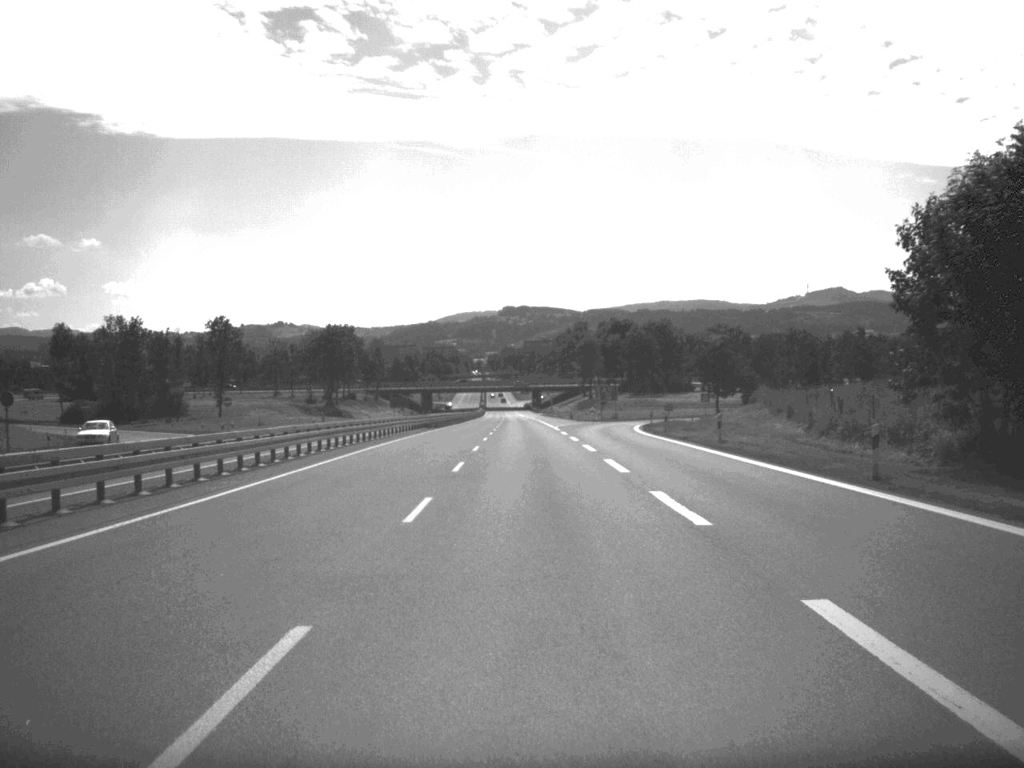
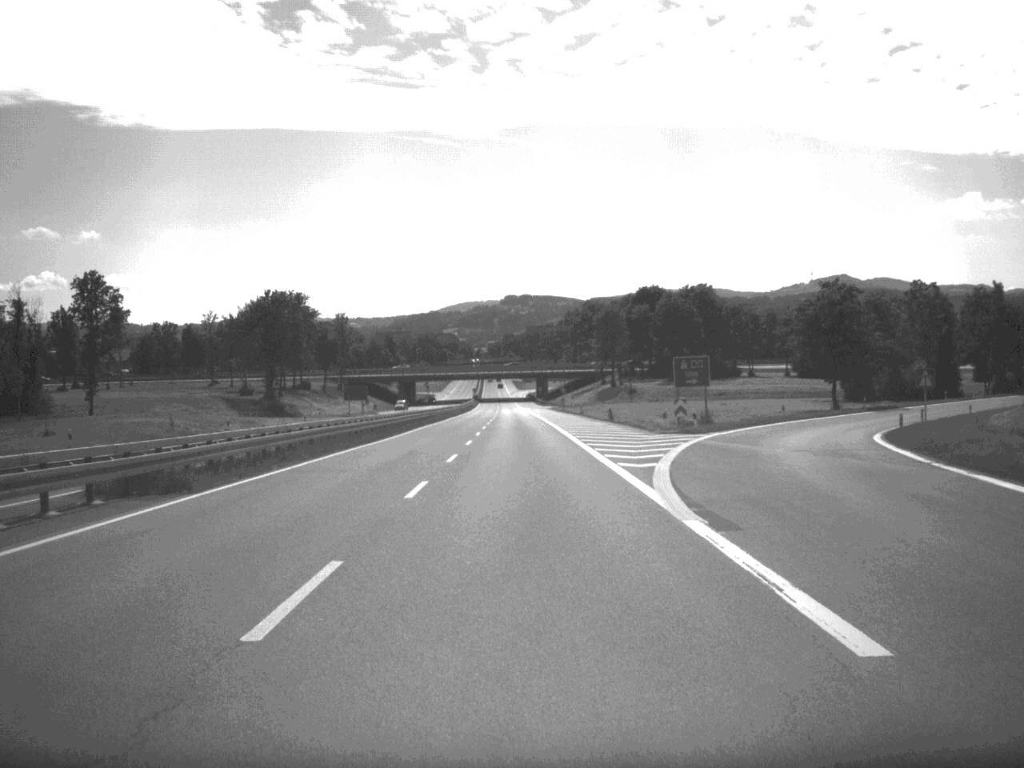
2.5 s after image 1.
(-0.2, +67.1) m; 0°
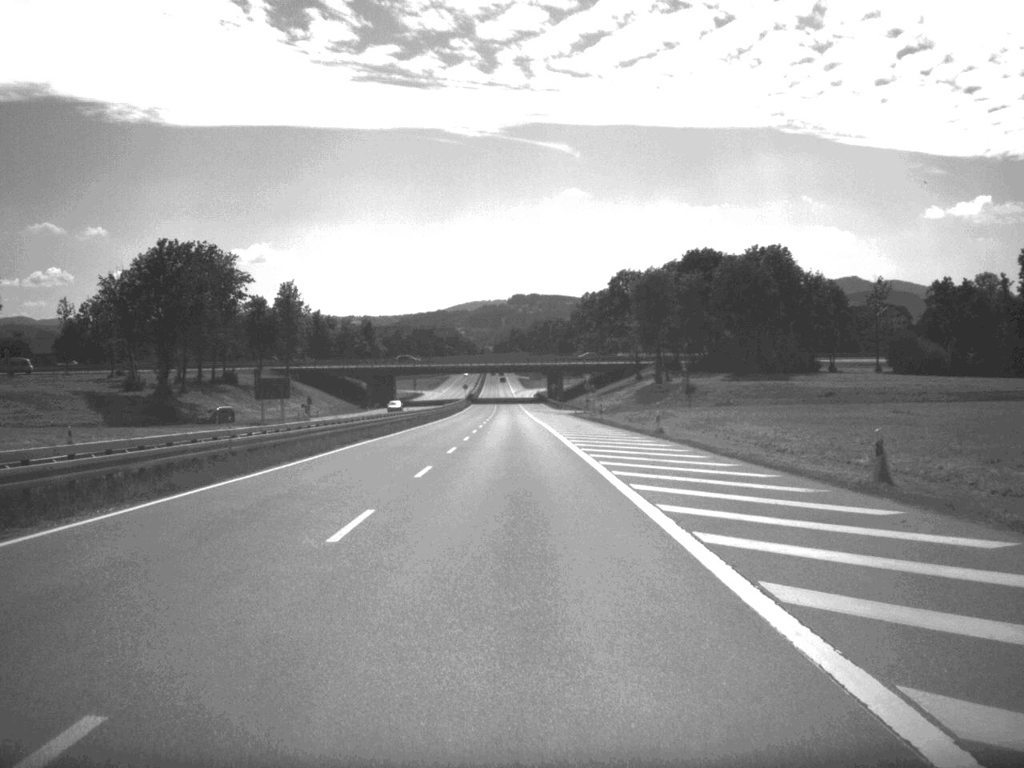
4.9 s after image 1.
(-0.3, +64.9) m; -1°
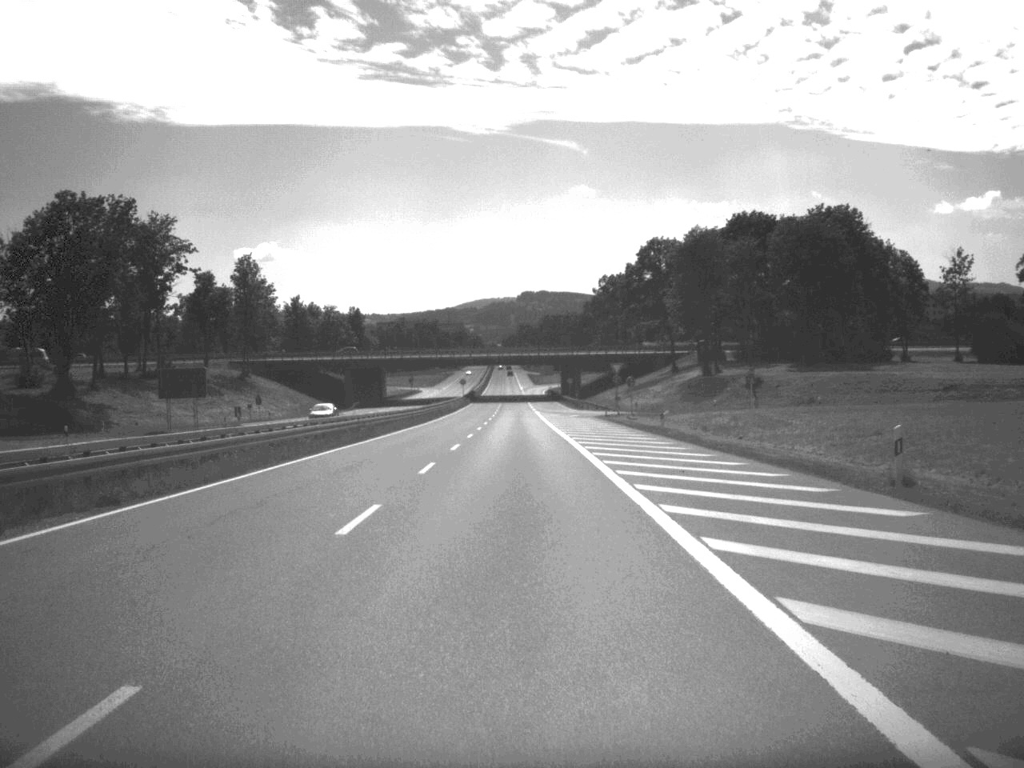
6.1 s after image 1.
(-0.2, +34.6) m; -1°
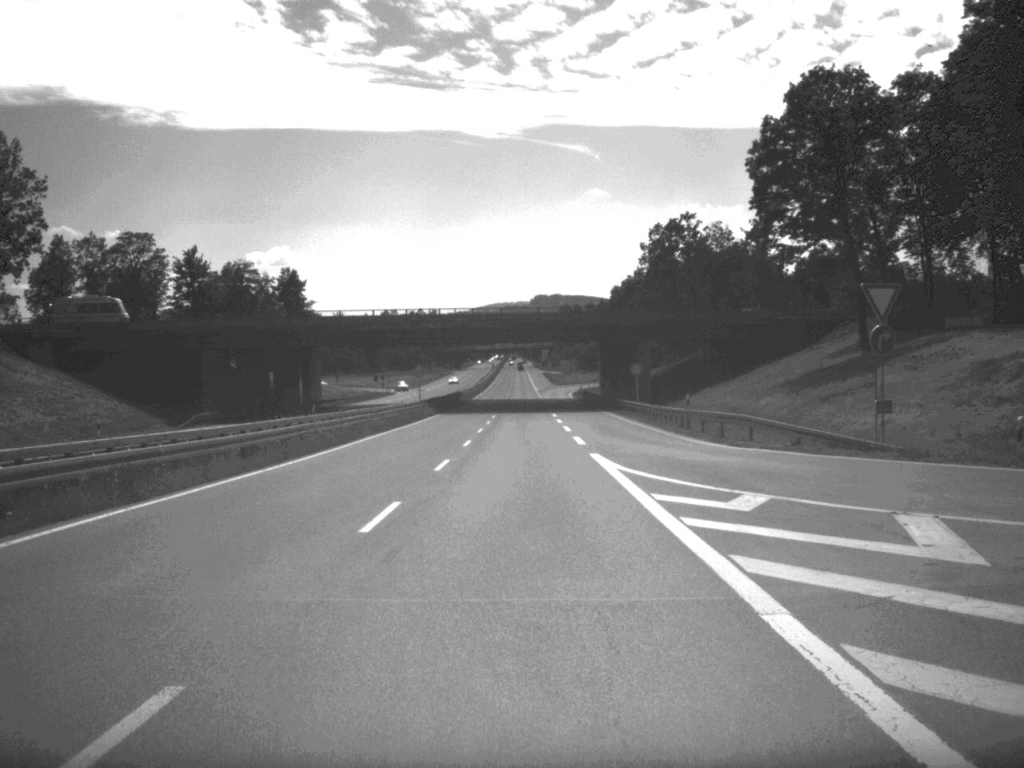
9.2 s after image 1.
(-0.7, +82.5) m; -1°
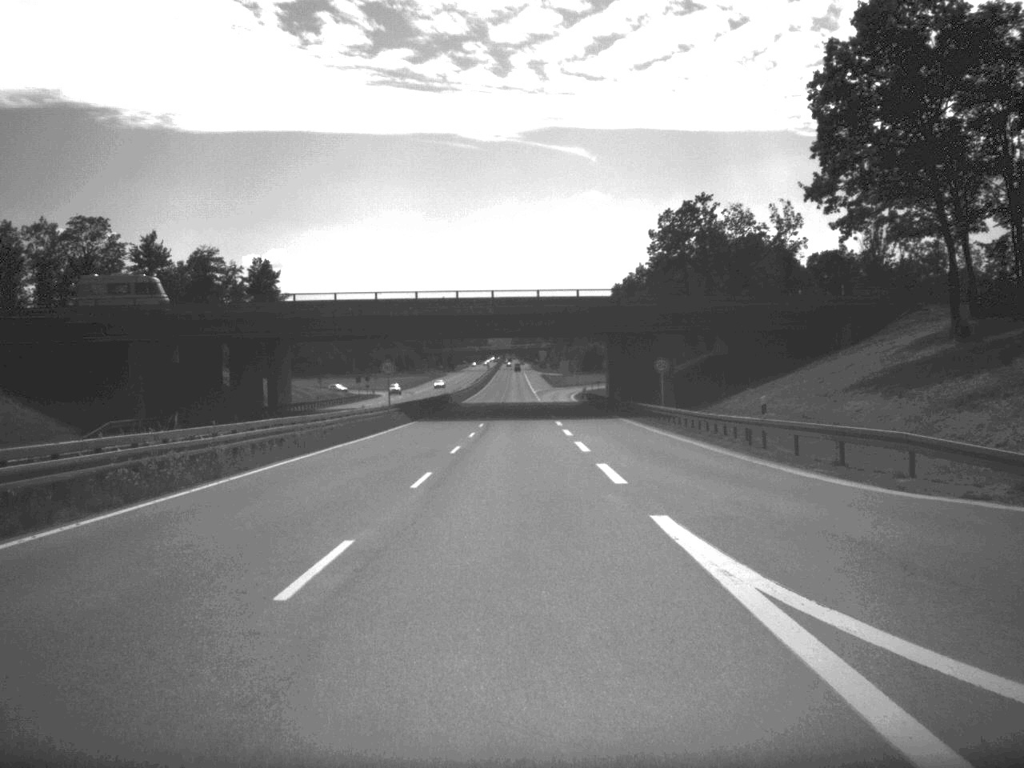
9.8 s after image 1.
(0.0, +16.4) m; 0°
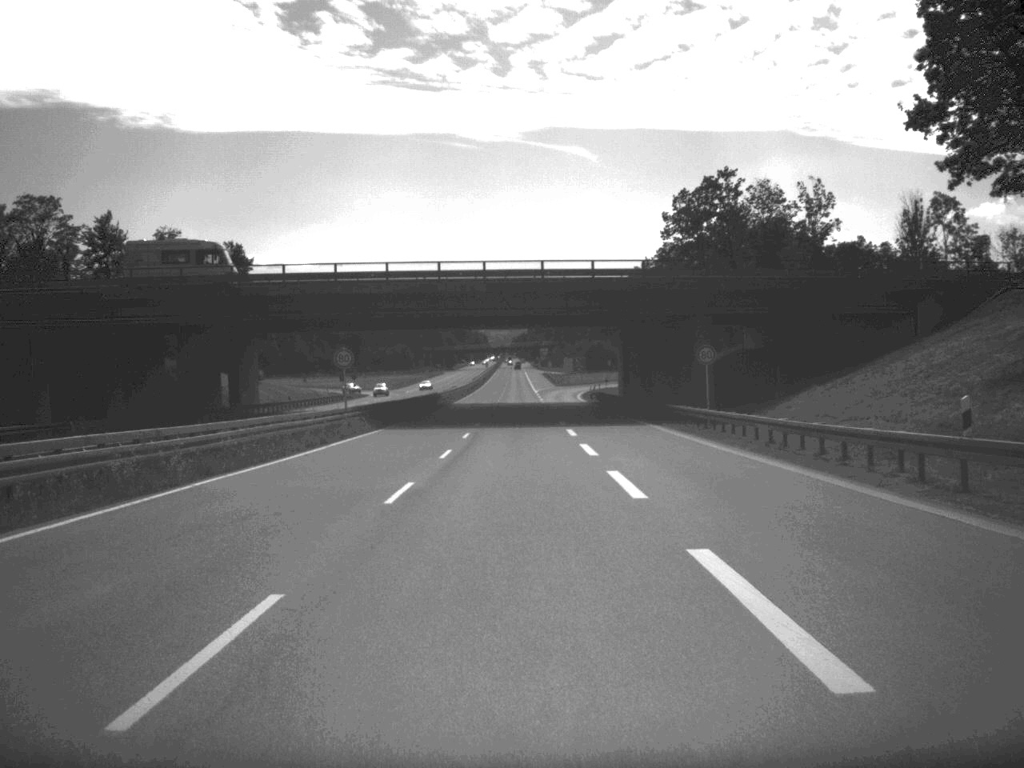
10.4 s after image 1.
(0.0, +15.6) m; 0°
